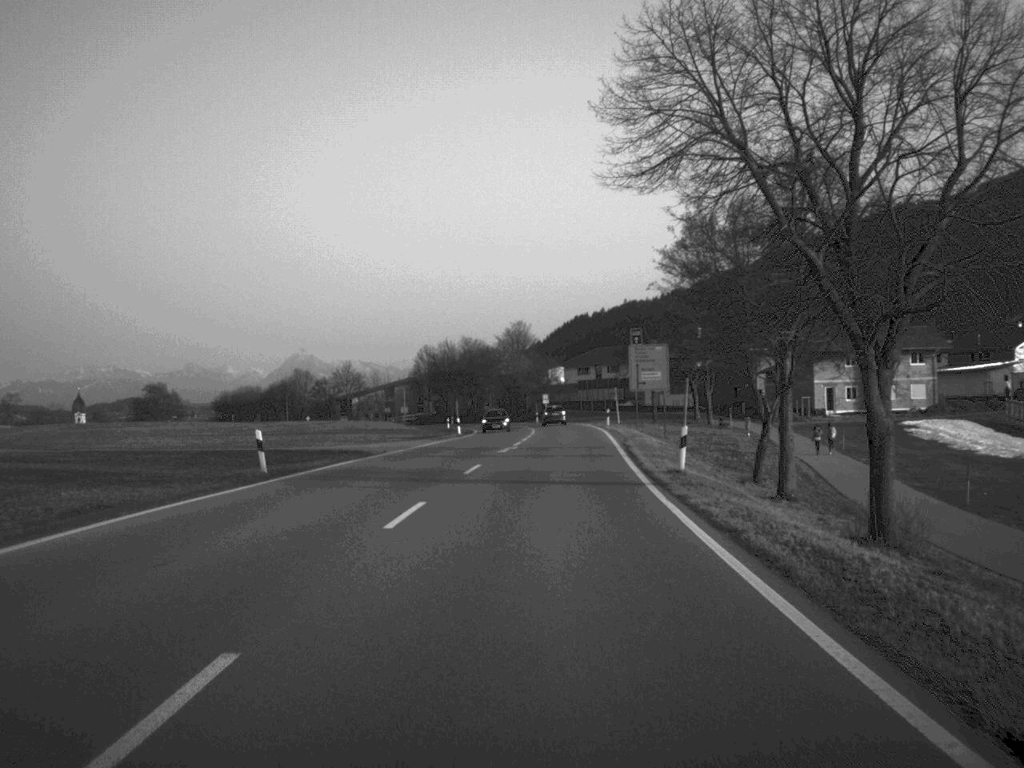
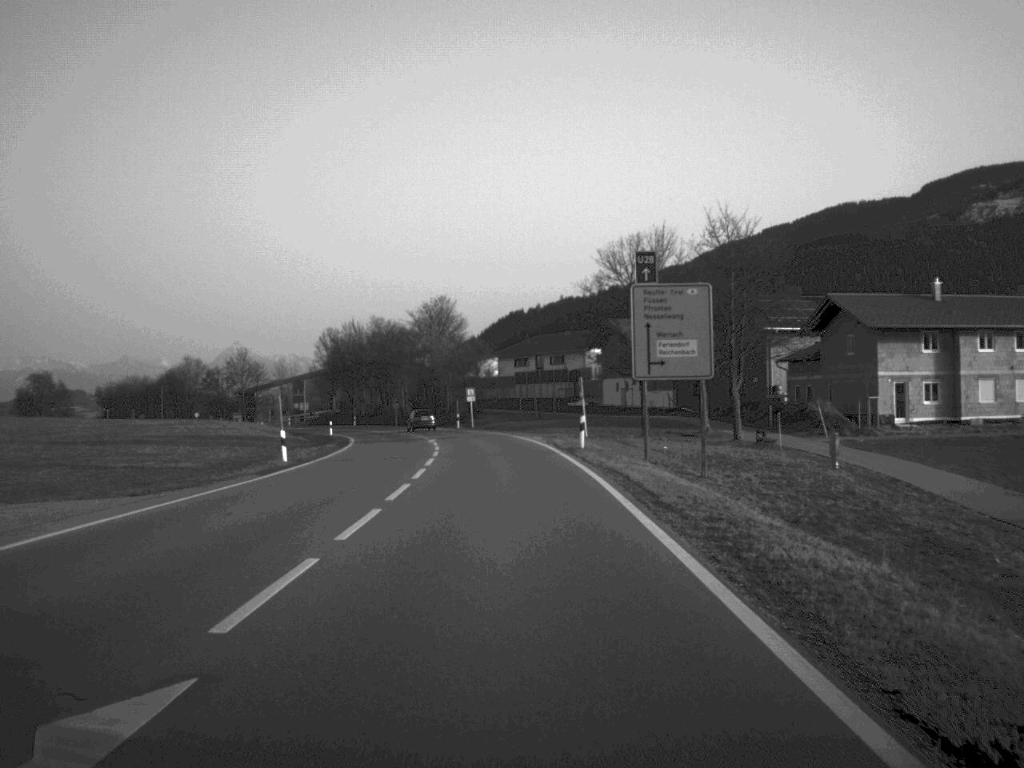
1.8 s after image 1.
(+1.2, +37.6) m; +3°
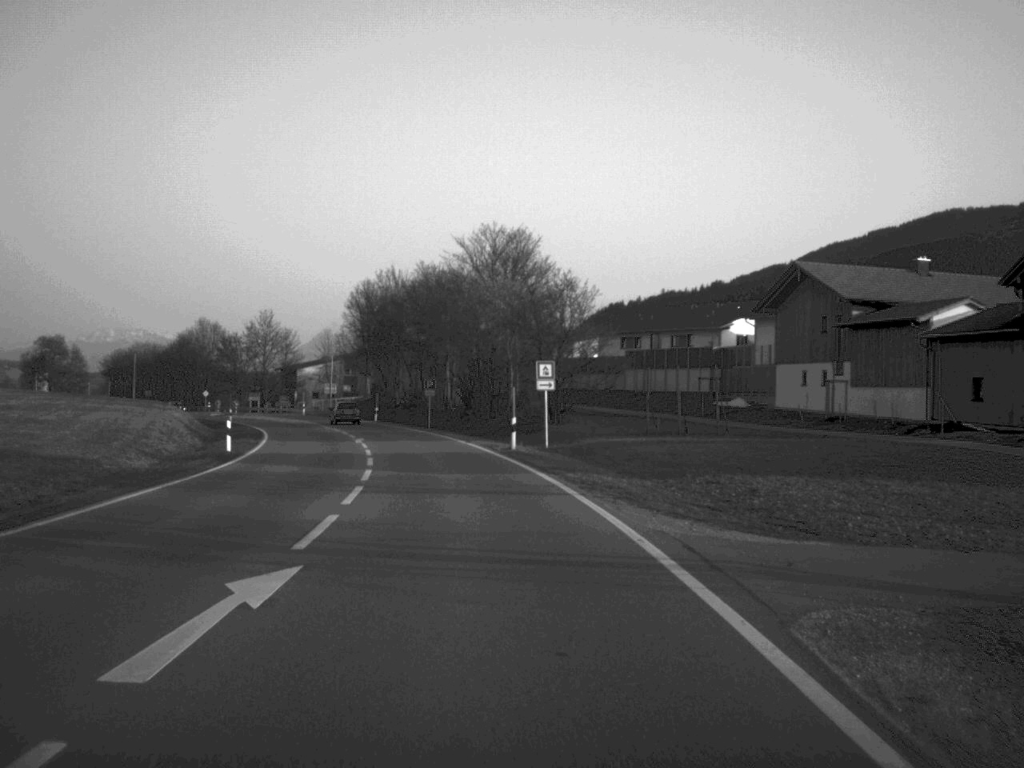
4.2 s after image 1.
(-1.3, +48.9) m; -4°
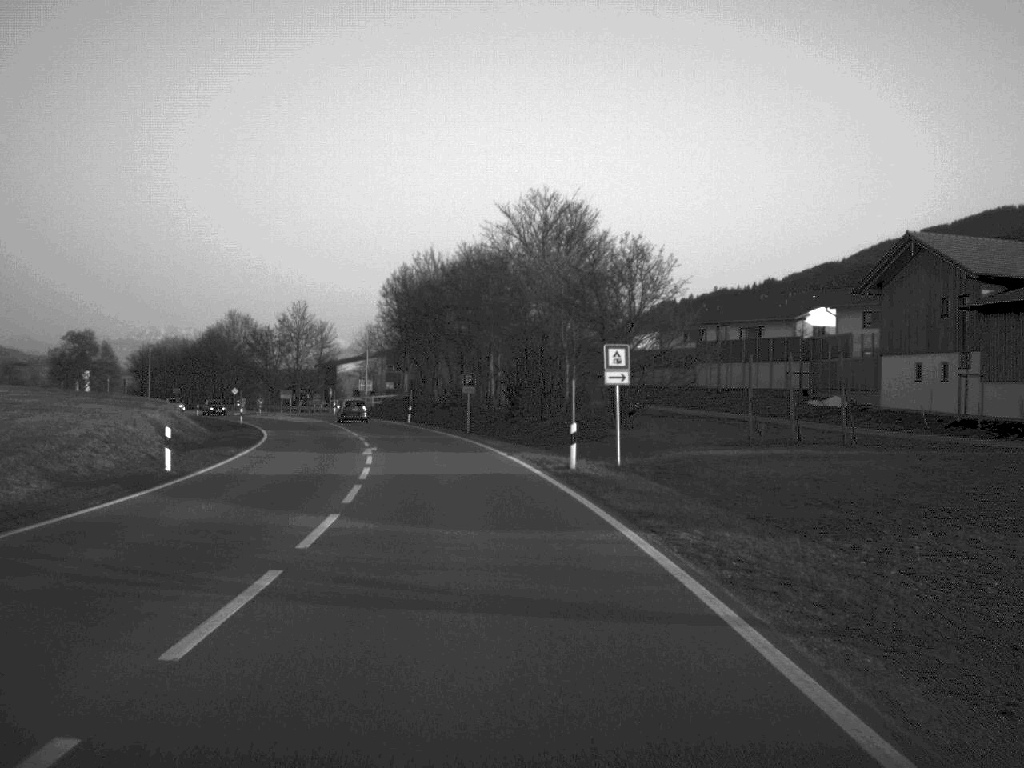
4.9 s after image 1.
(-0.2, +11.9) m; -2°
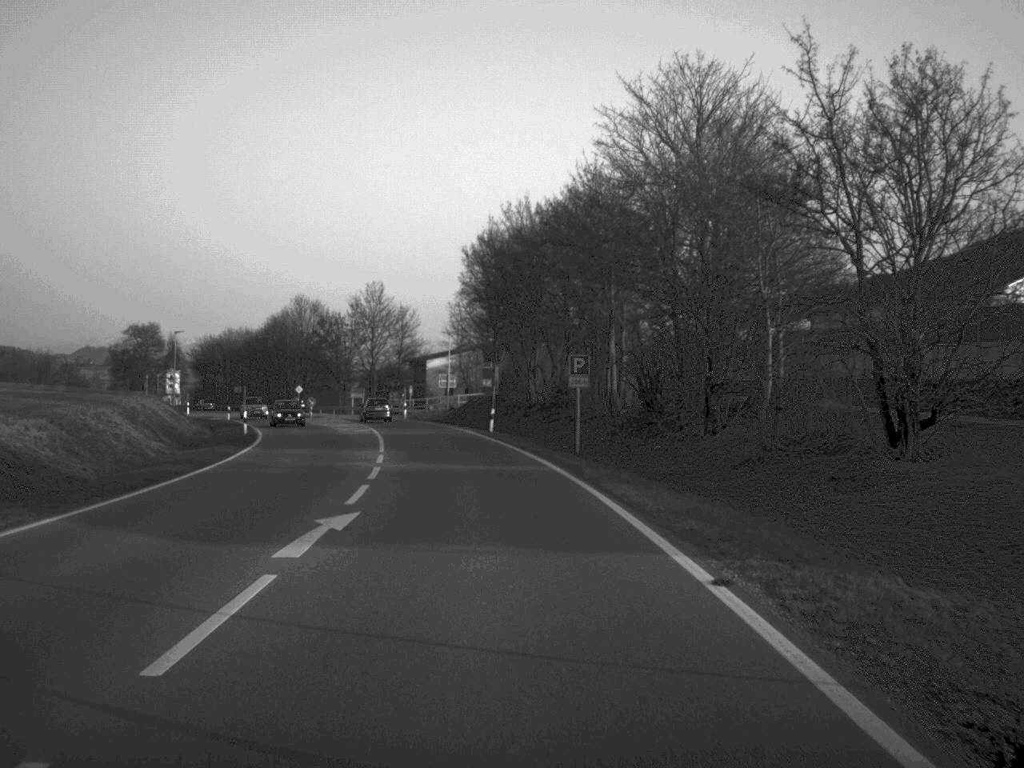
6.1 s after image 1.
(-1.0, +24.4) m; -5°
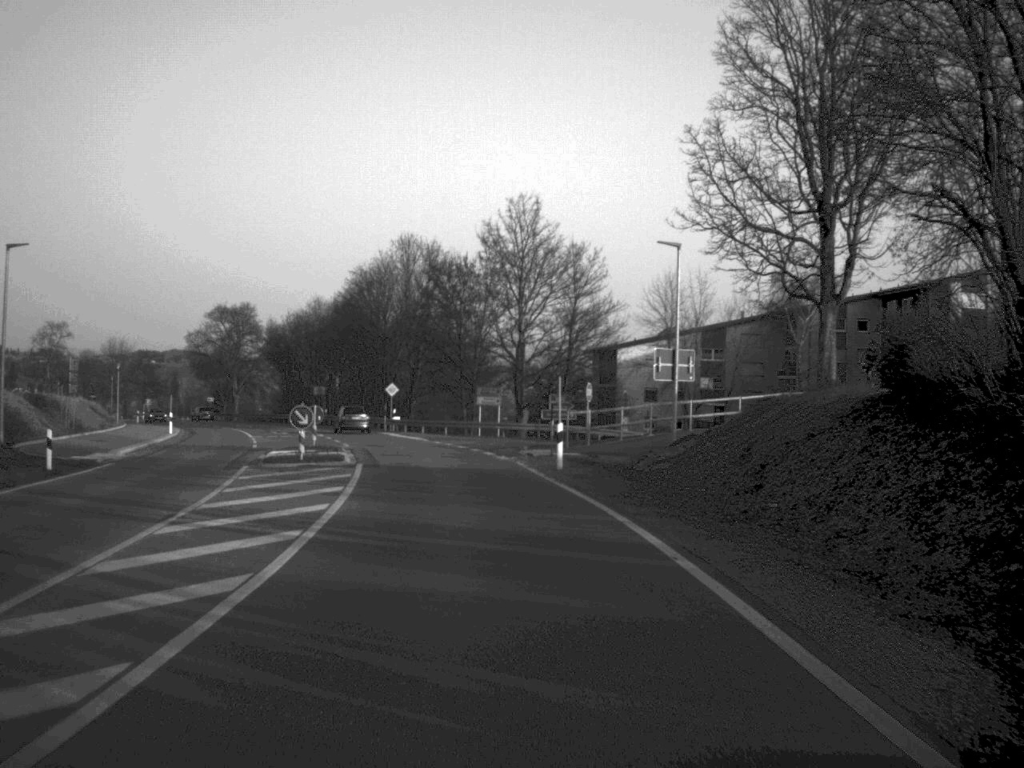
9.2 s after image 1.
(-4.3, +56.8) m; -8°
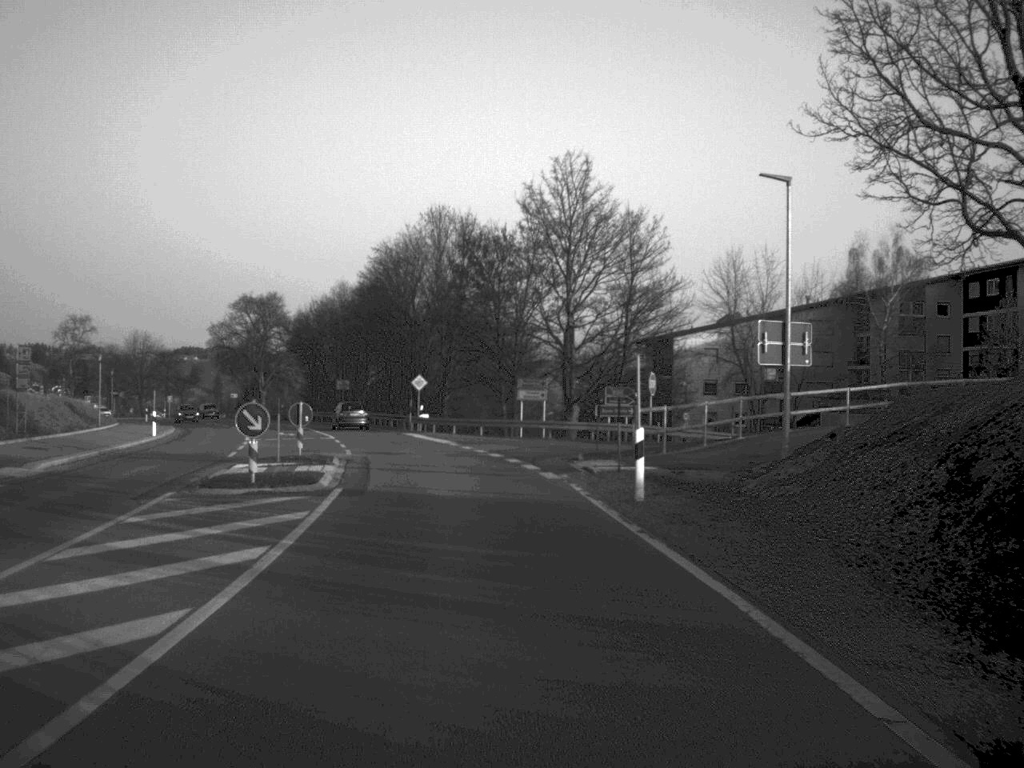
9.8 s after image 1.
(-0.2, +10.5) m; -2°
